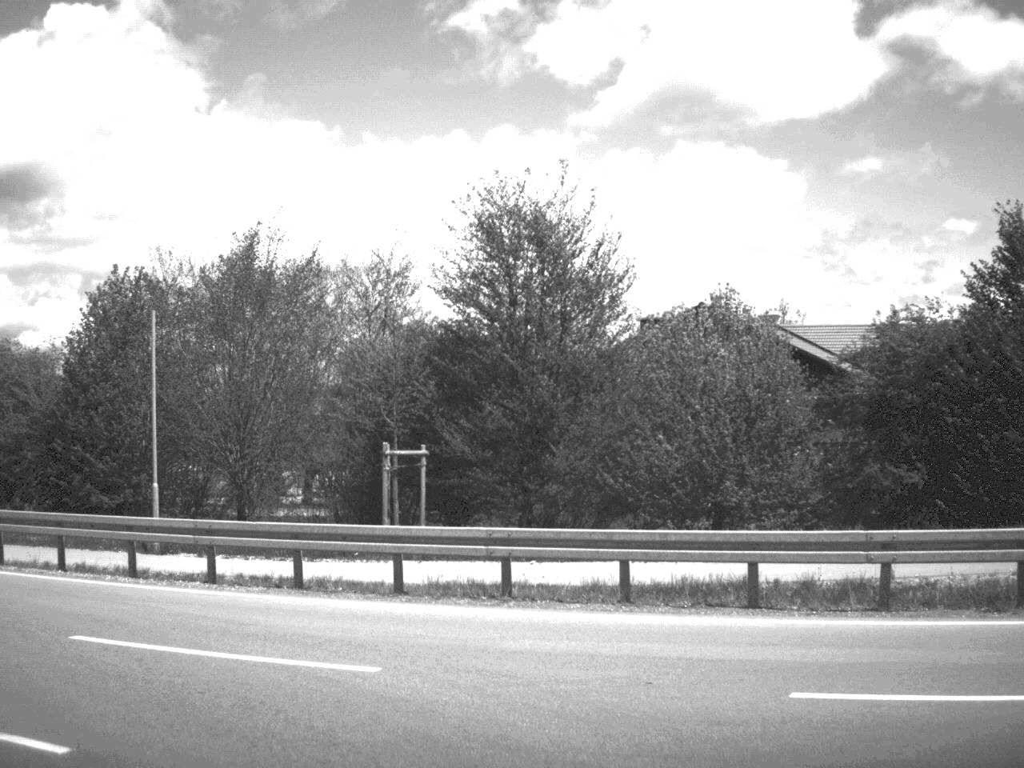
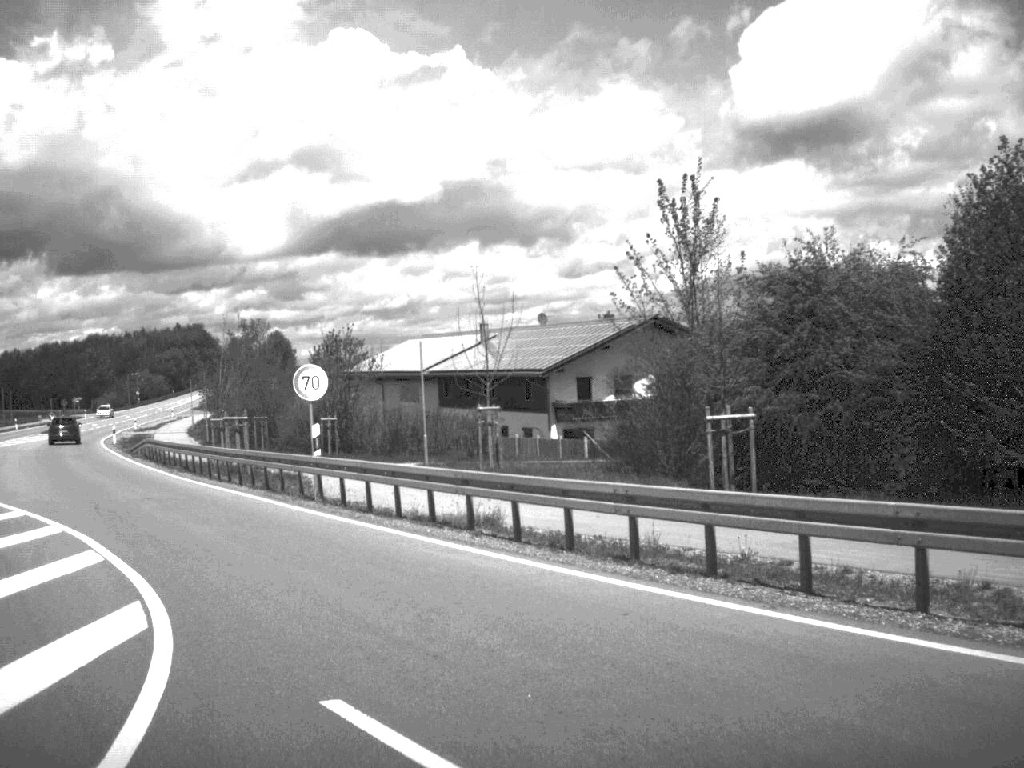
(-3.2, +8.3) m; -38°
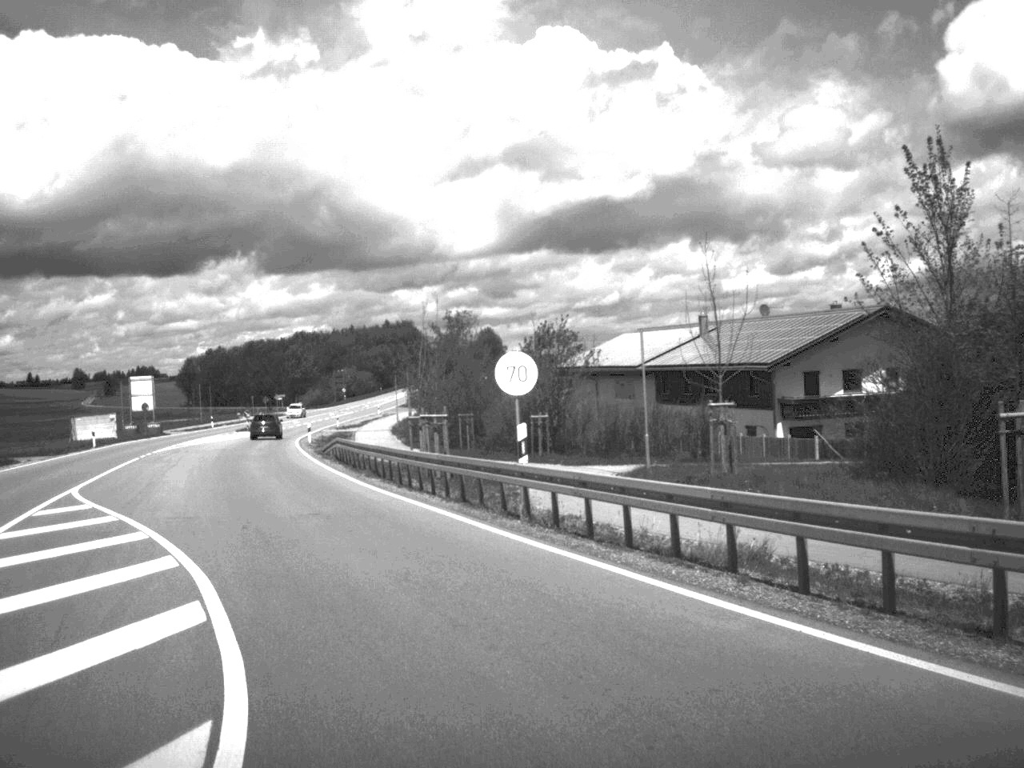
(-0.4, +4.4) m; -9°
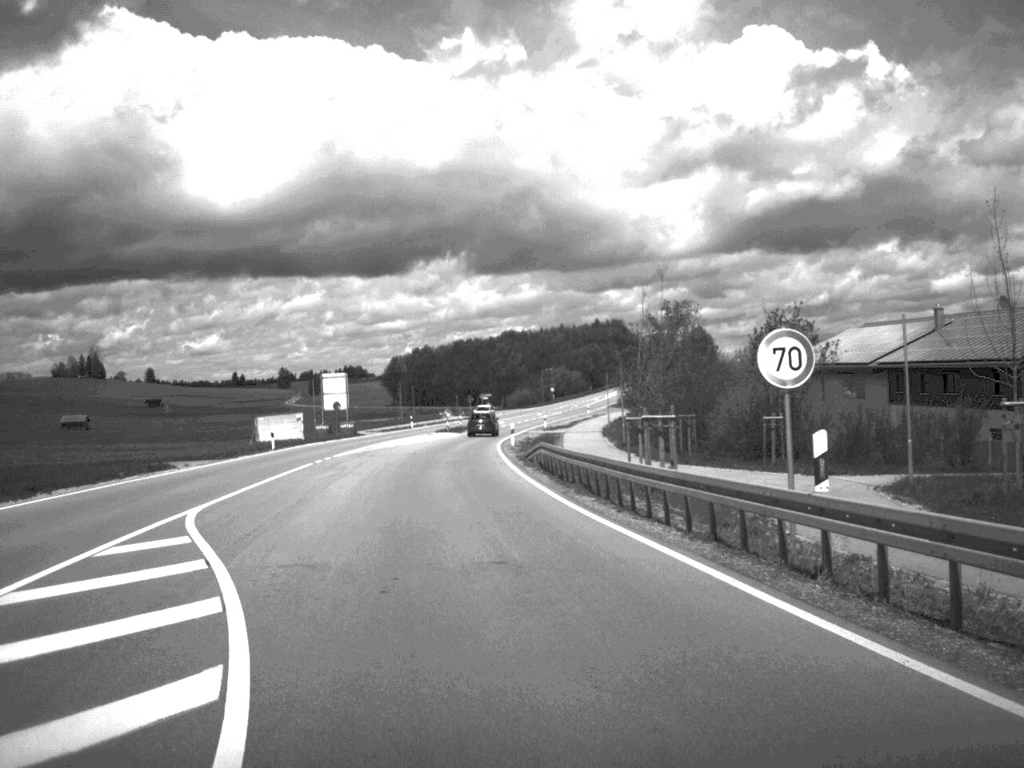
(-0.6, +6.4) m; -9°
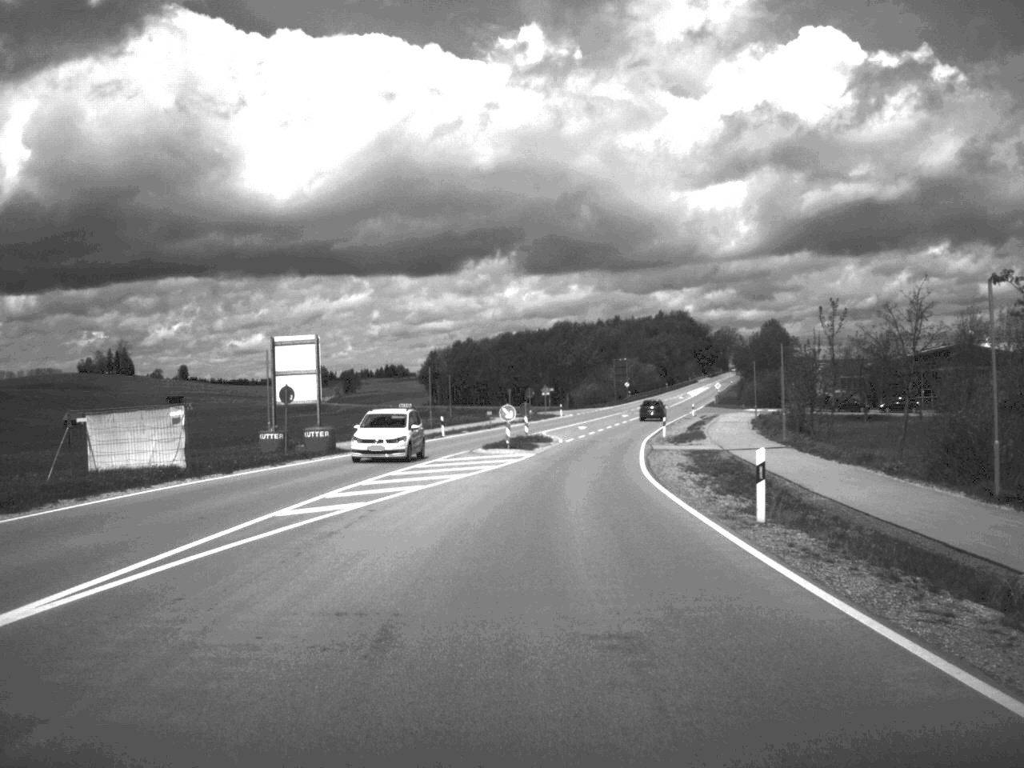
(-3.2, +43.5) m; -2°
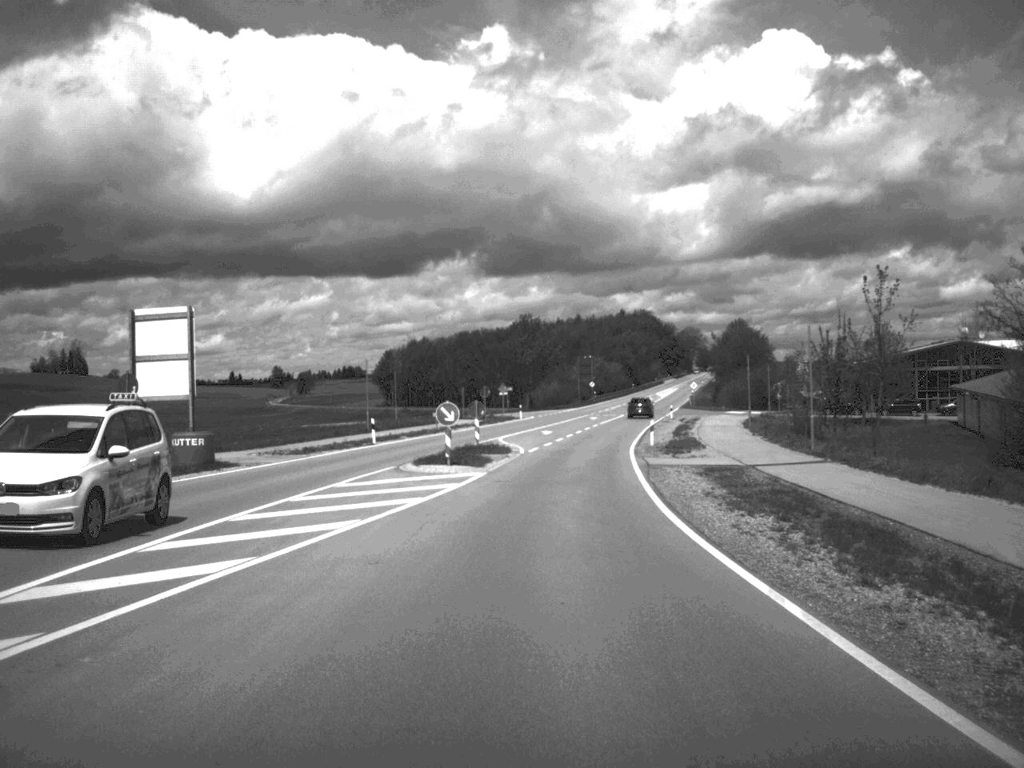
(+0.2, +13.7) m; +2°
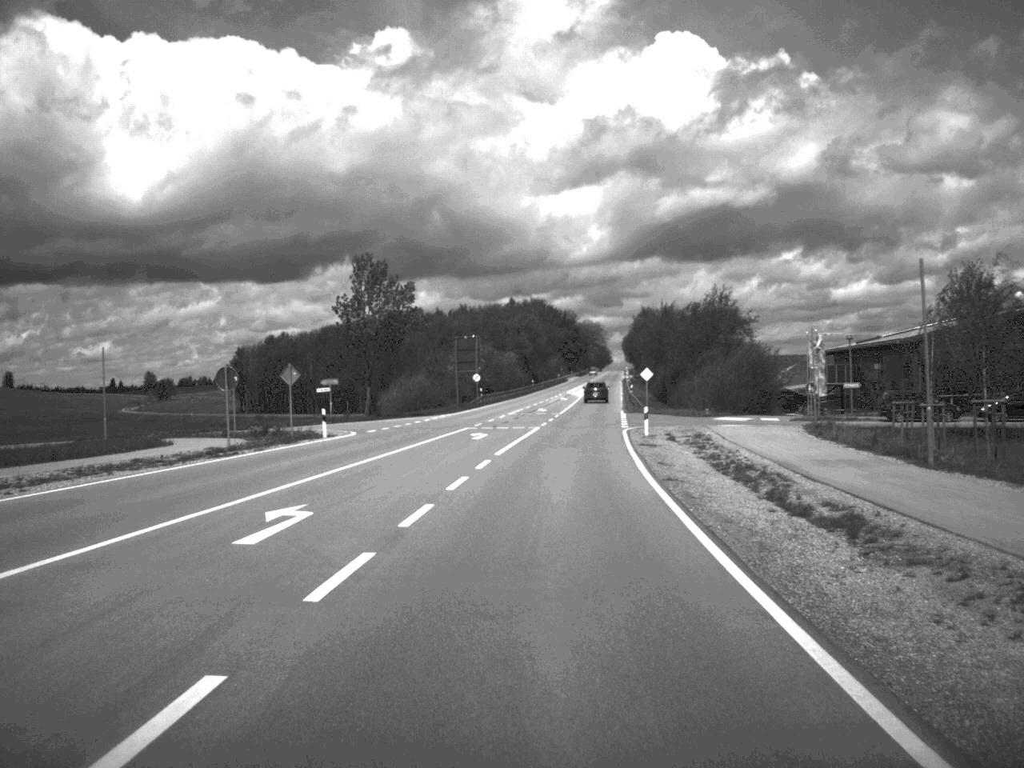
(+2.6, +52.0) m; +5°
